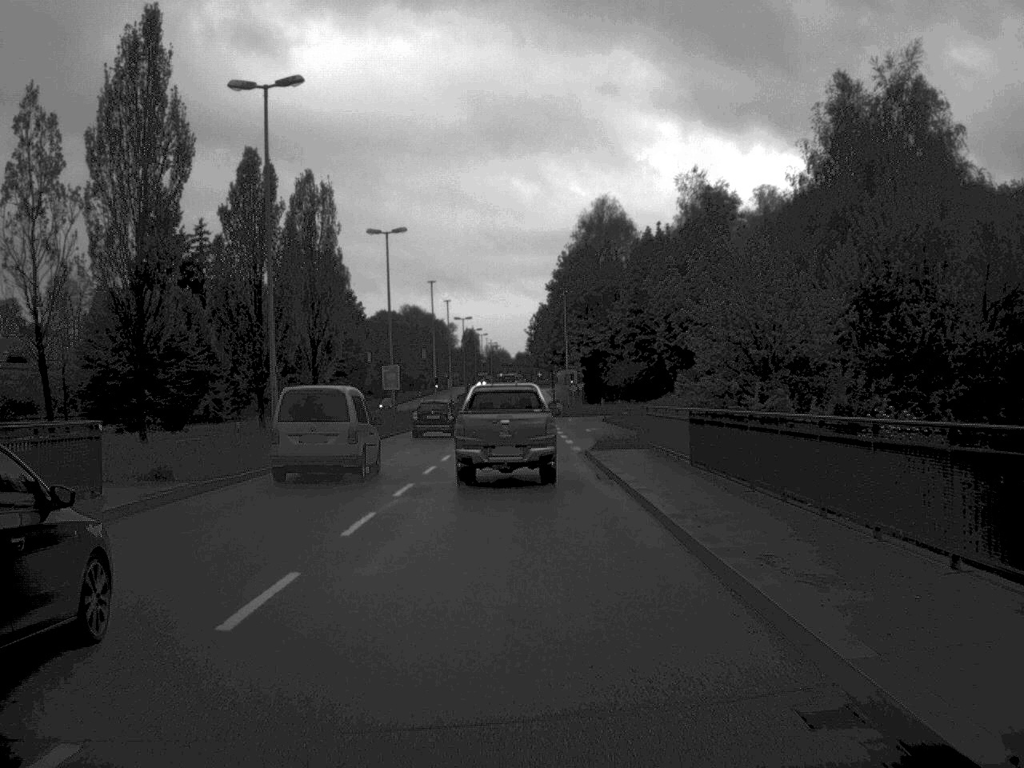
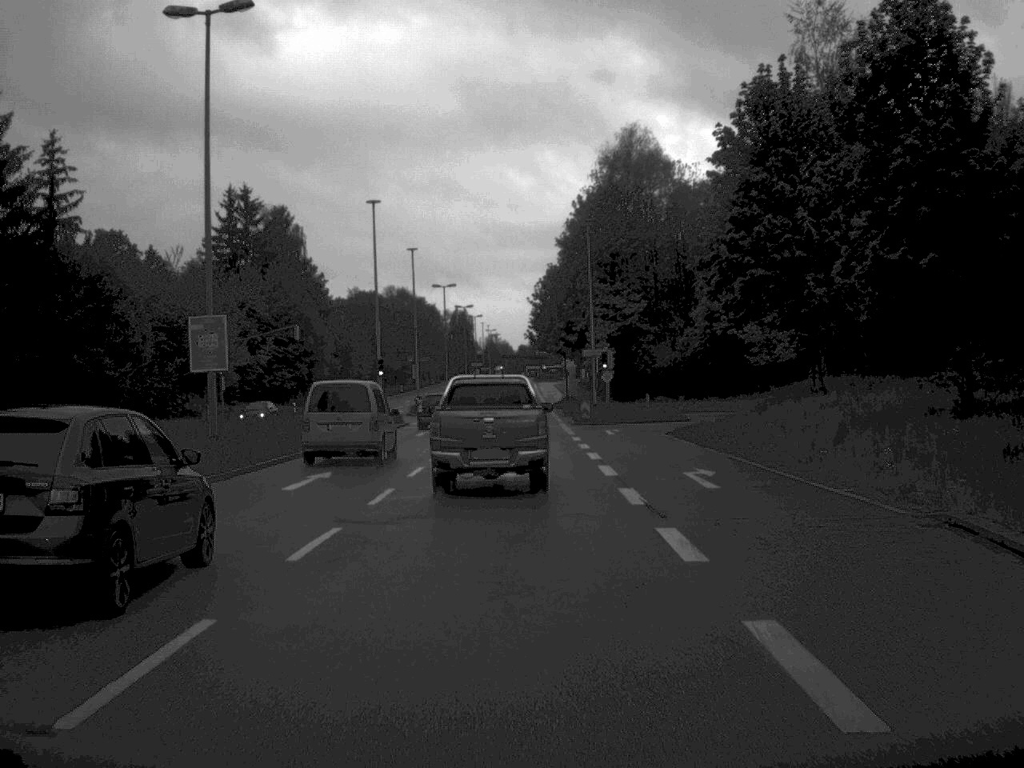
(-0.1, +38.4) m; 0°
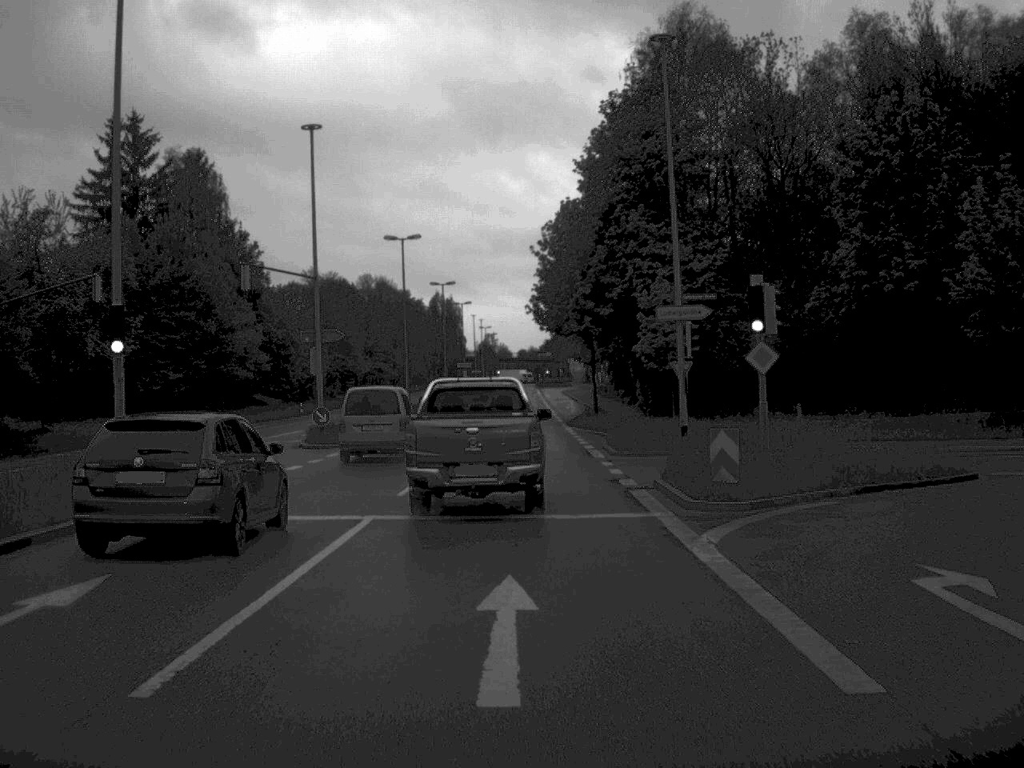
(-0.2, +38.4) m; 0°
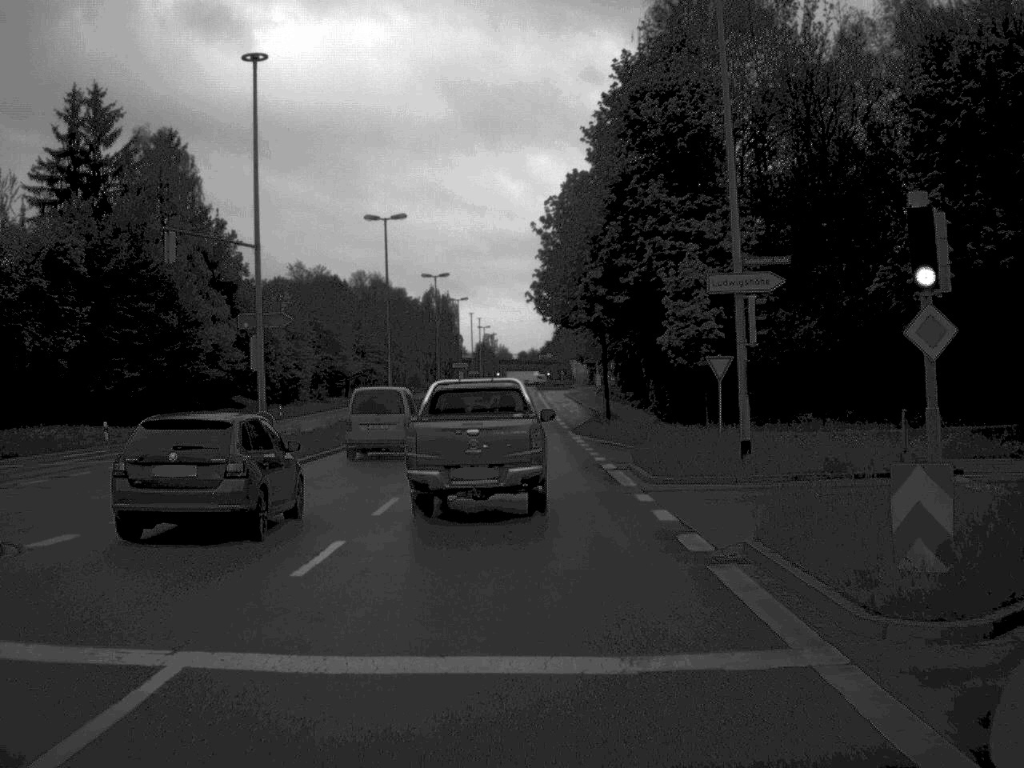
(0.0, +9.0) m; 0°
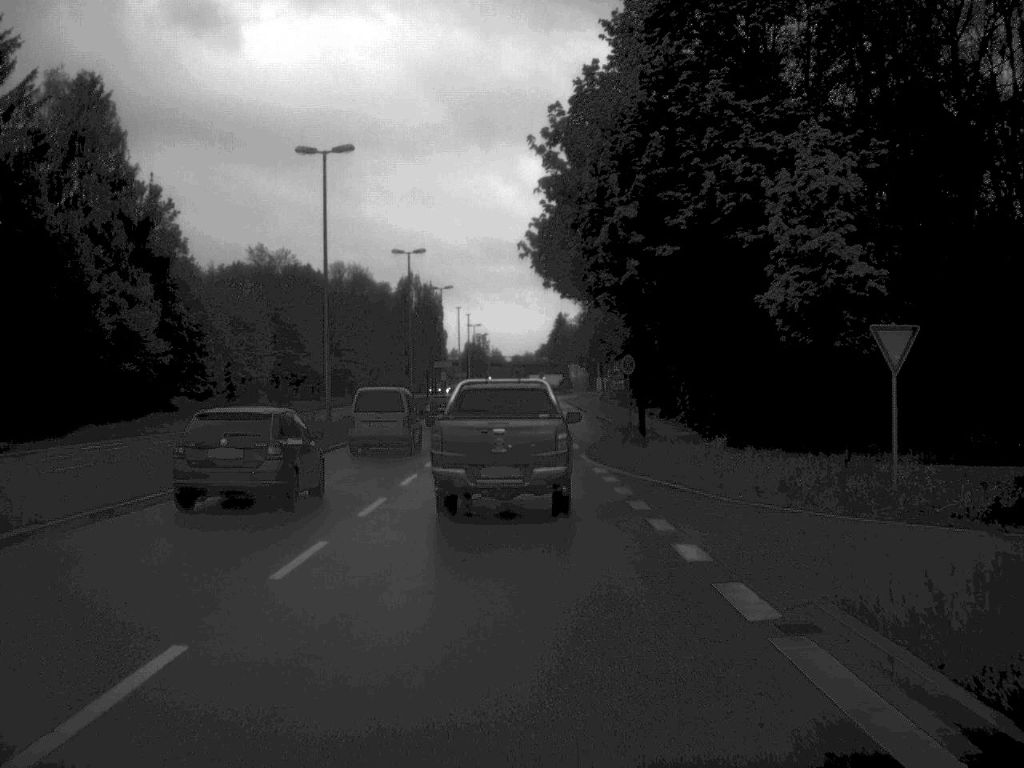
(0.0, +18.1) m; 0°
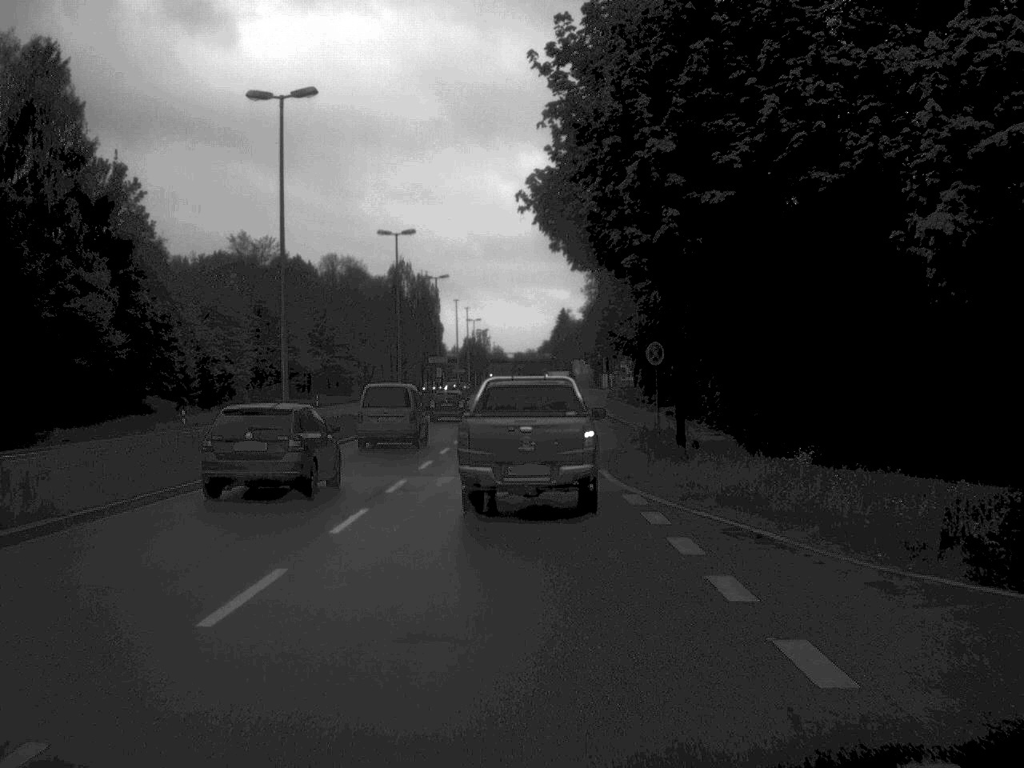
(0.0, +8.3) m; 0°
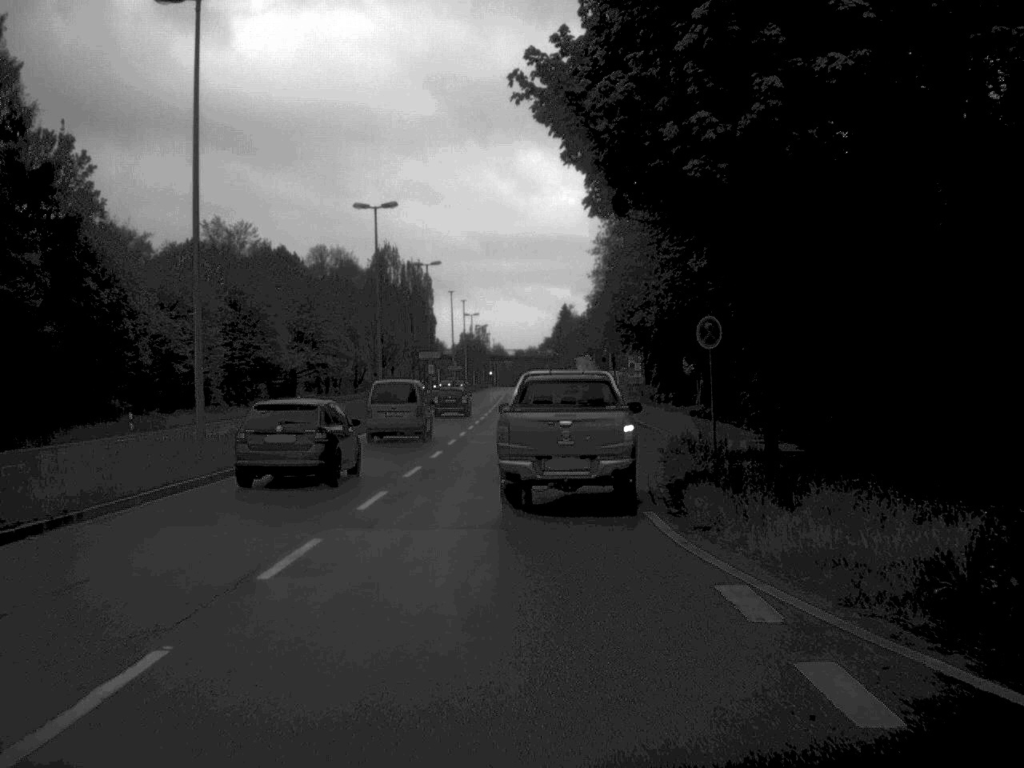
(0.0, +9.7) m; 0°
